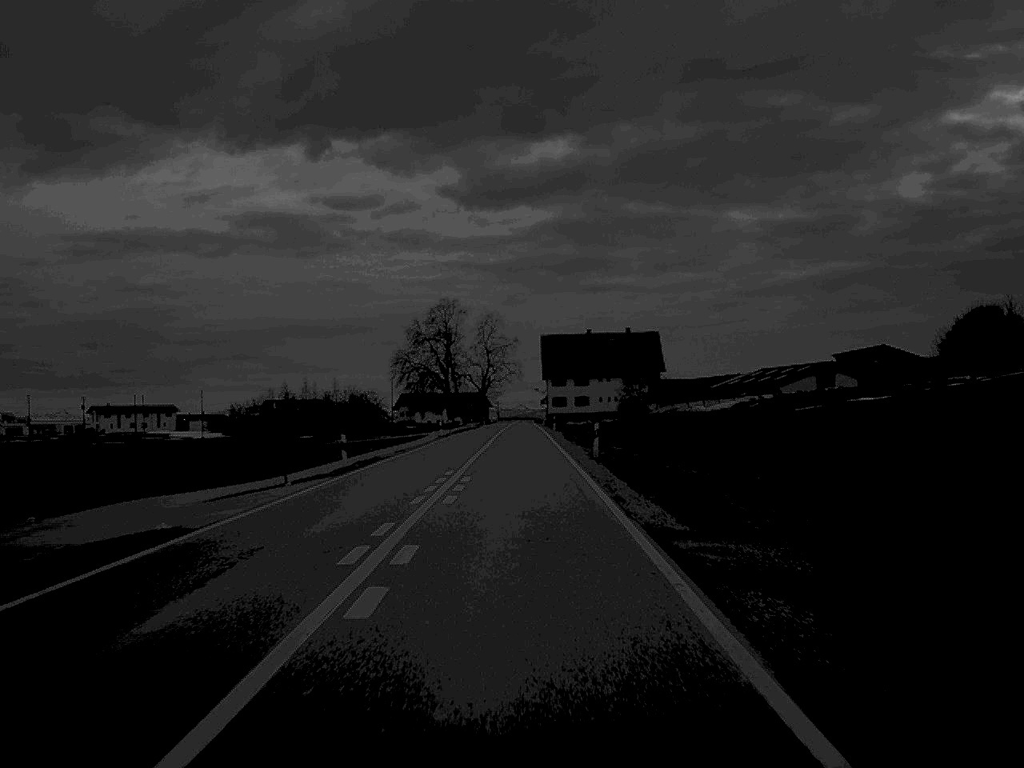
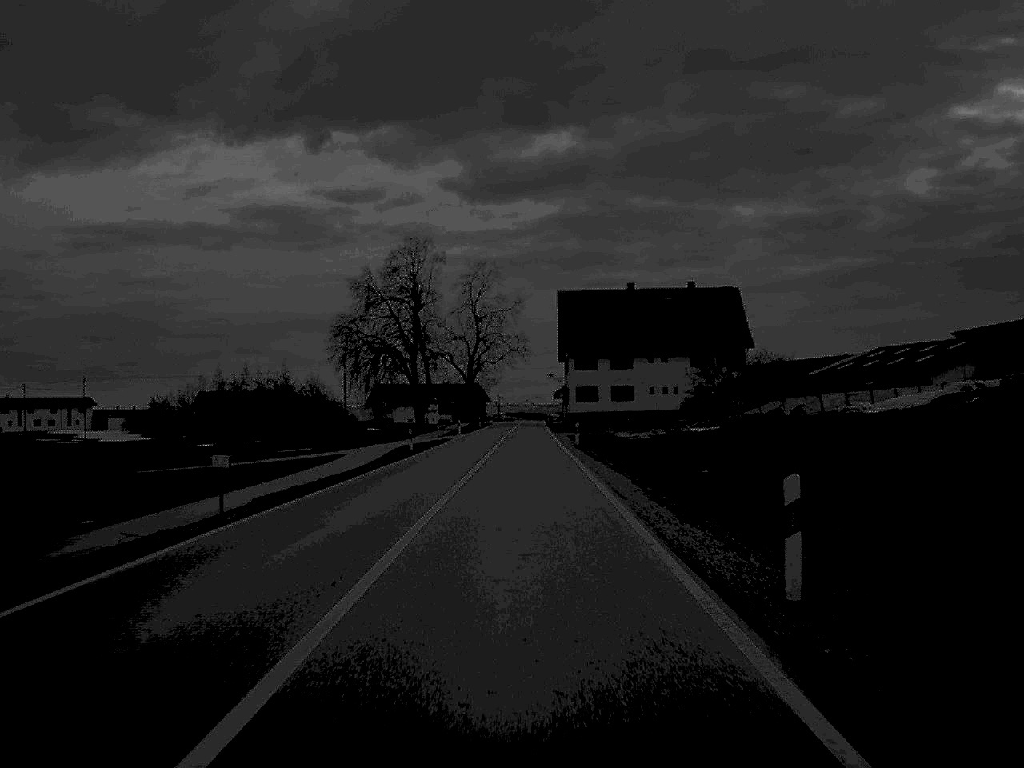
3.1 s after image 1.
(-0.1, +73.0) m; 0°
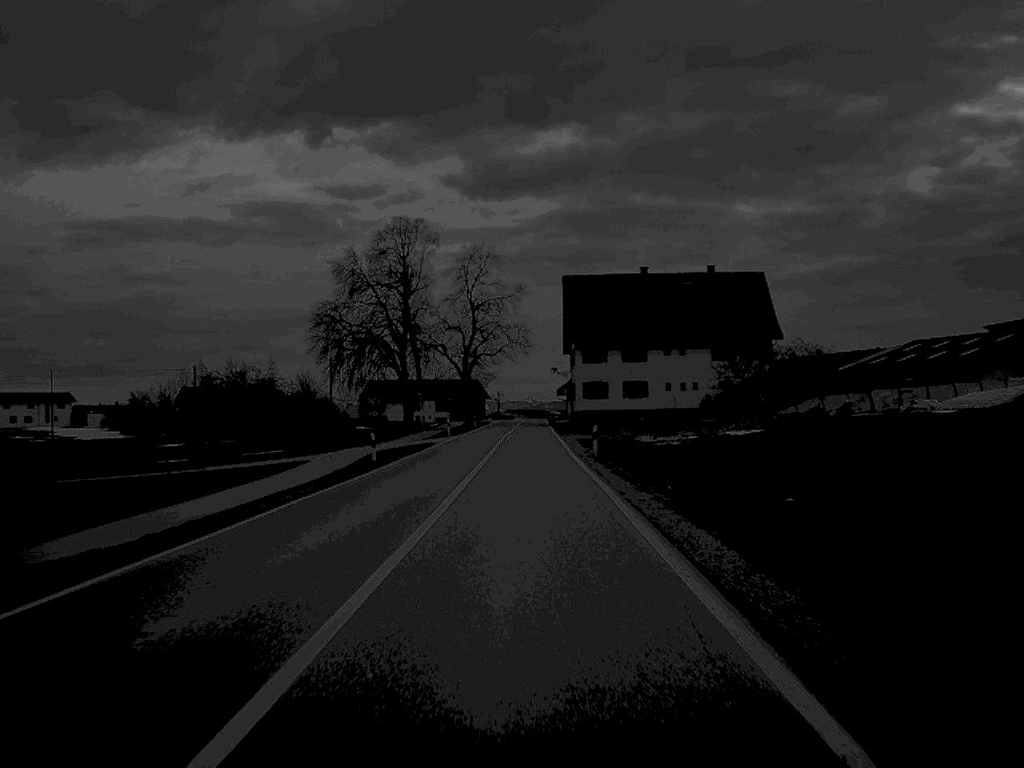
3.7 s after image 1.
(0.0, +13.7) m; 0°
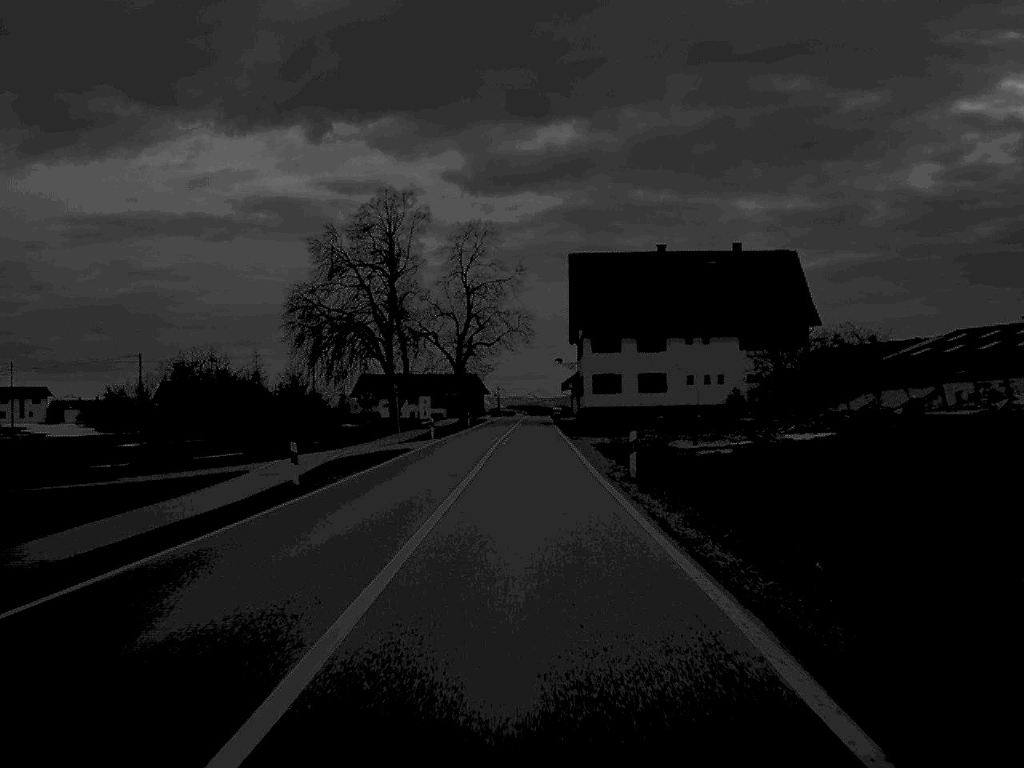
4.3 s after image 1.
(0.0, +14.4) m; 0°
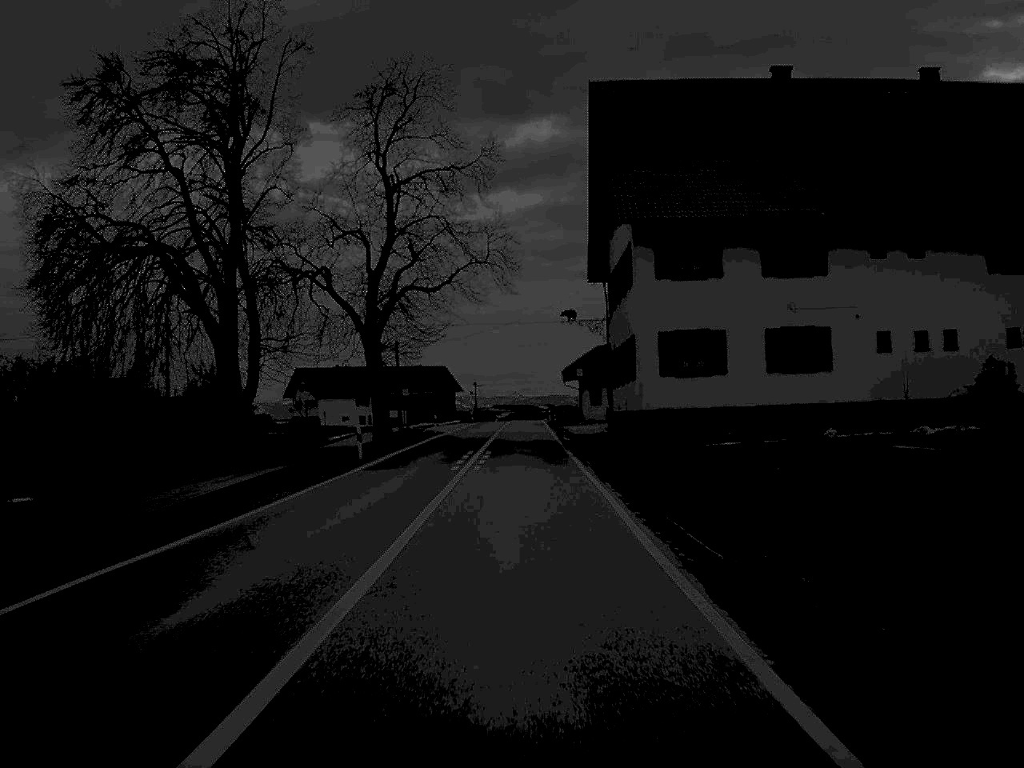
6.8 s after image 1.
(+0.4, +57.1) m; +1°
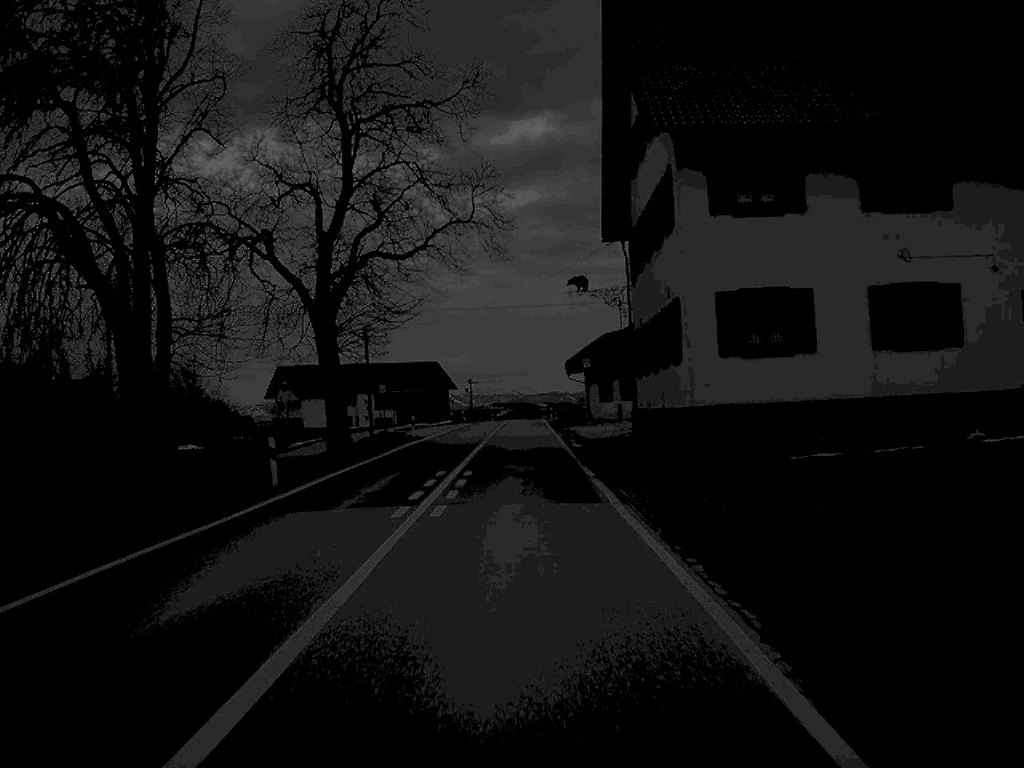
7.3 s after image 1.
(0.0, +13.2) m; 0°
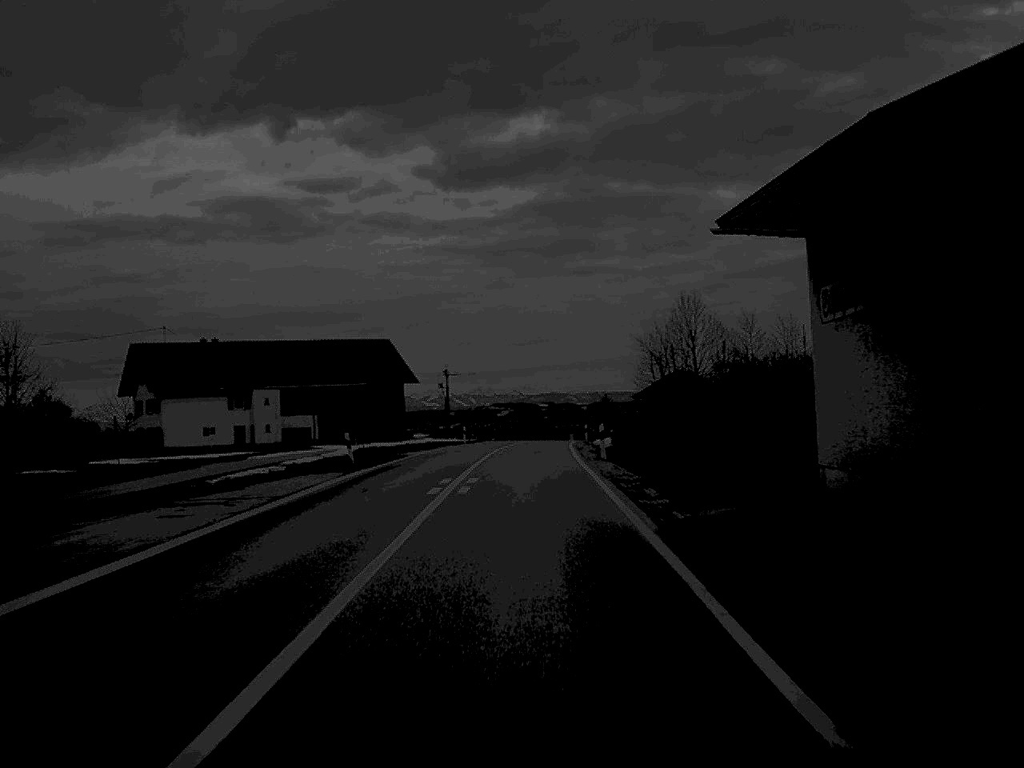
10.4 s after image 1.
(0.0, +68.9) m; 0°
